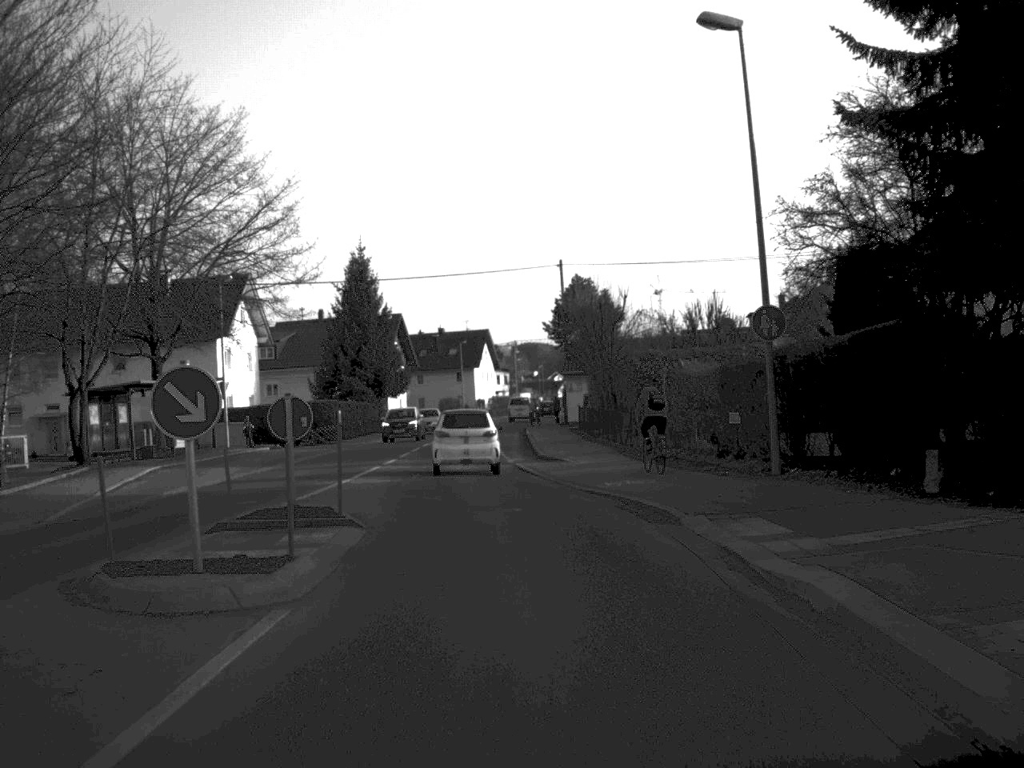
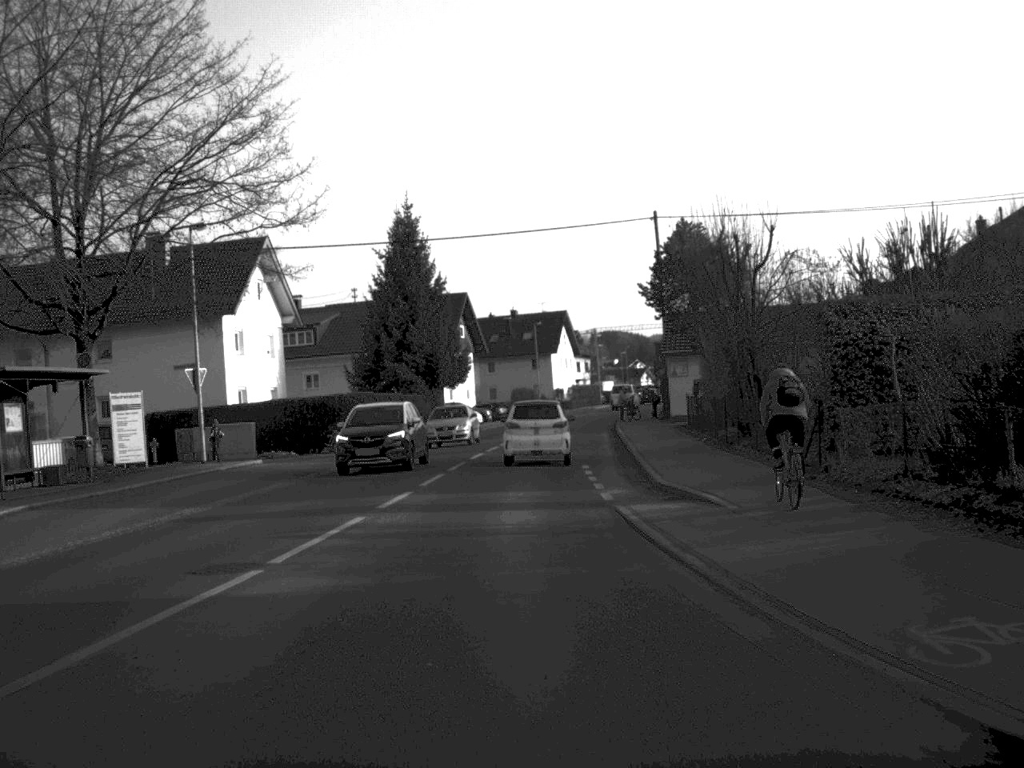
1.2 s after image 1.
(-0.4, +15.3) m; -4°
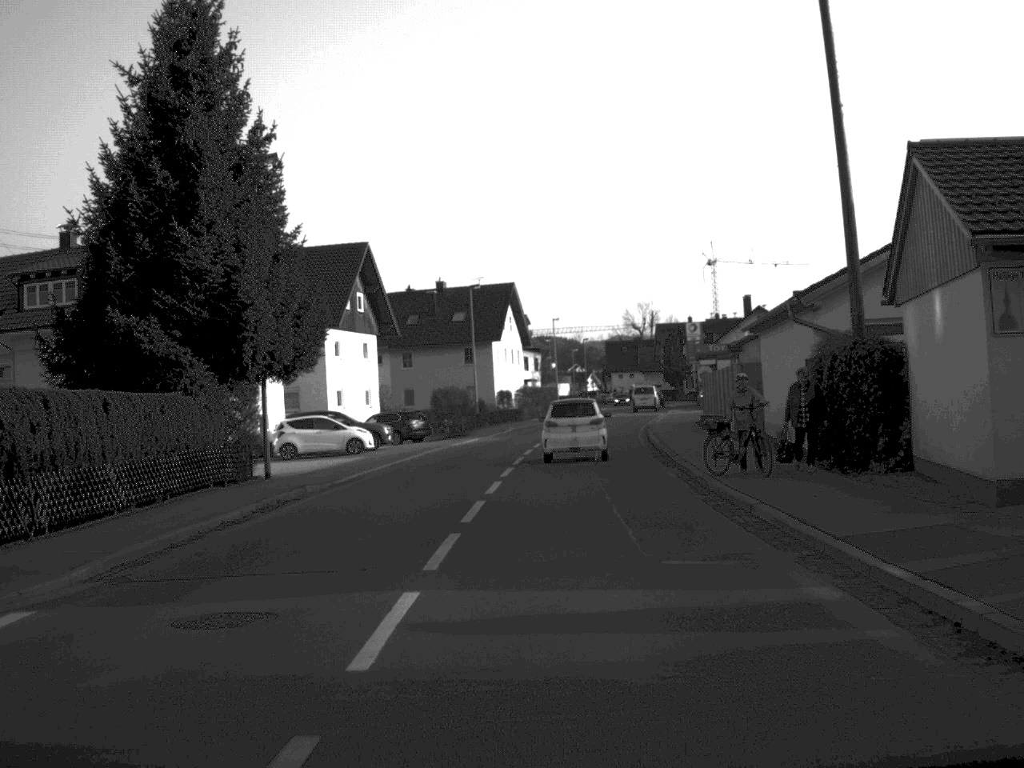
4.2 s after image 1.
(+0.2, +38.2) m; +3°
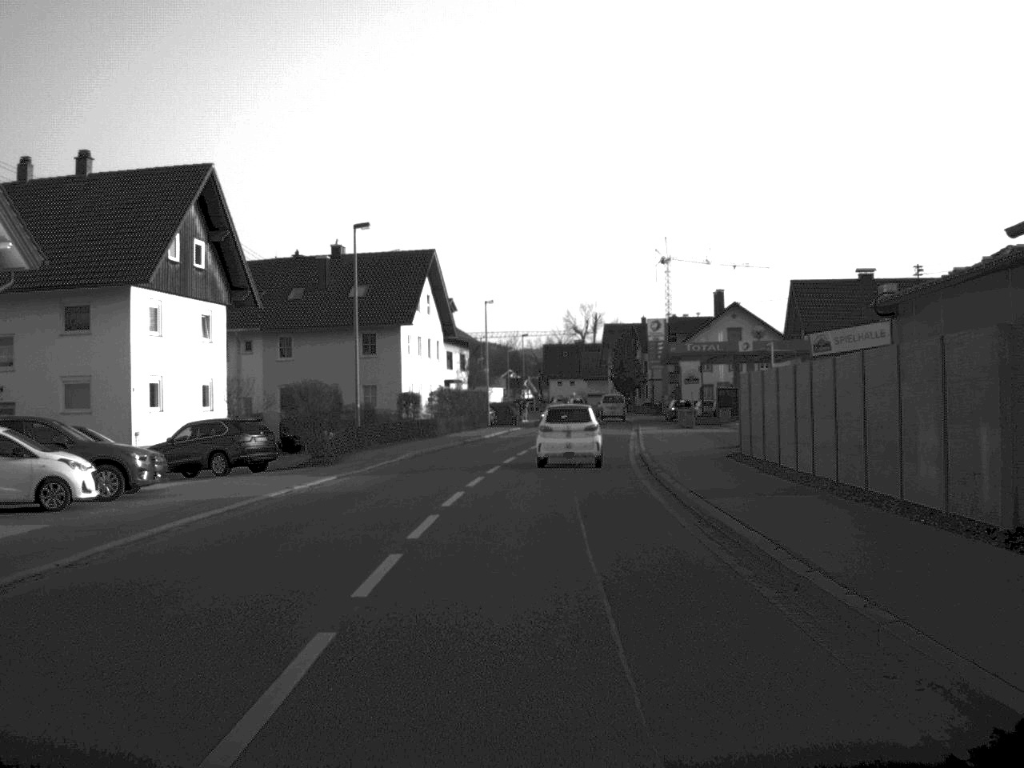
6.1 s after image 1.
(+0.7, +24.4) m; +3°
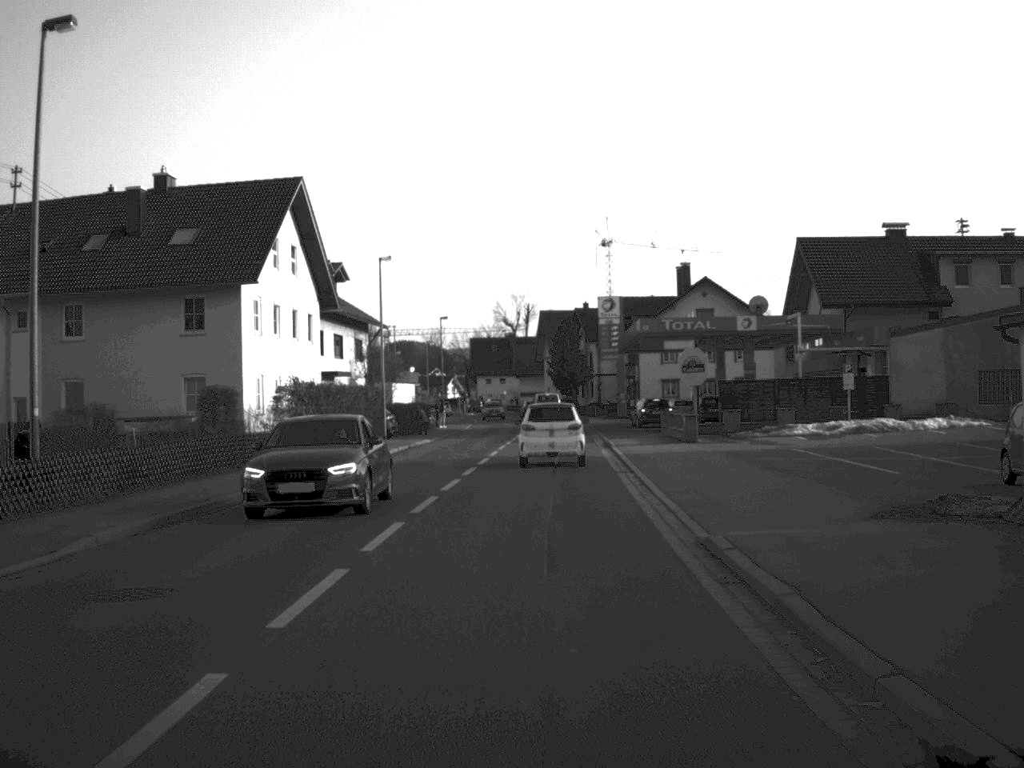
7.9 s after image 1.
(+0.7, +23.5) m; +3°
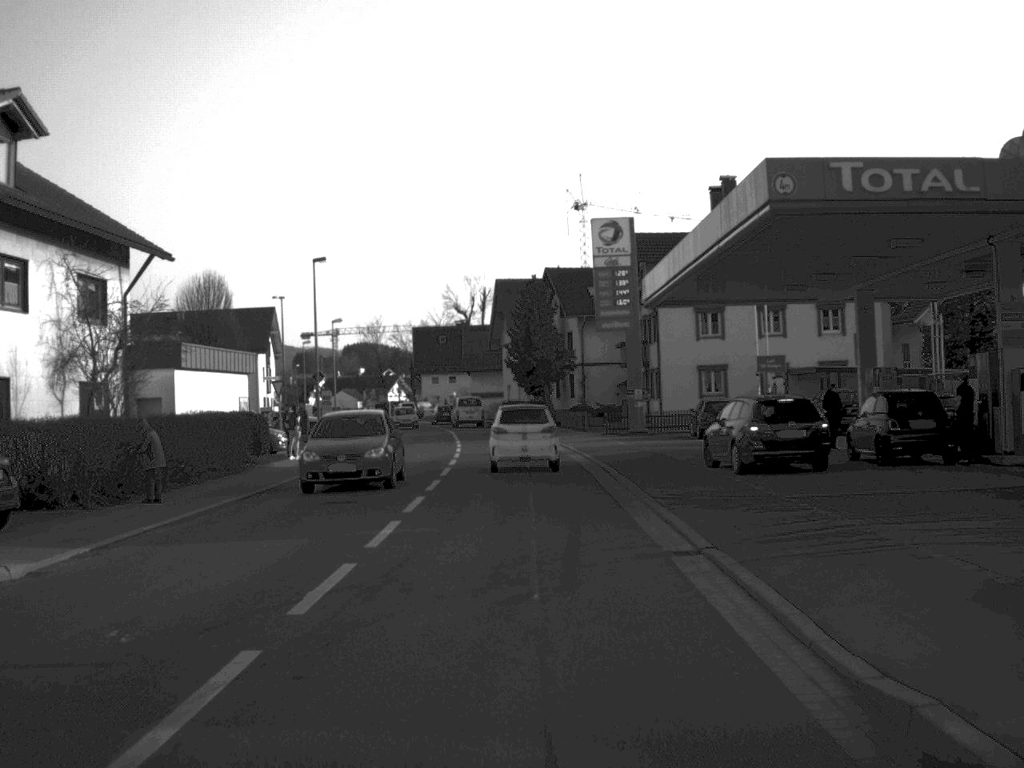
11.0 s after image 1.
(+0.9, +39.4) m; +2°
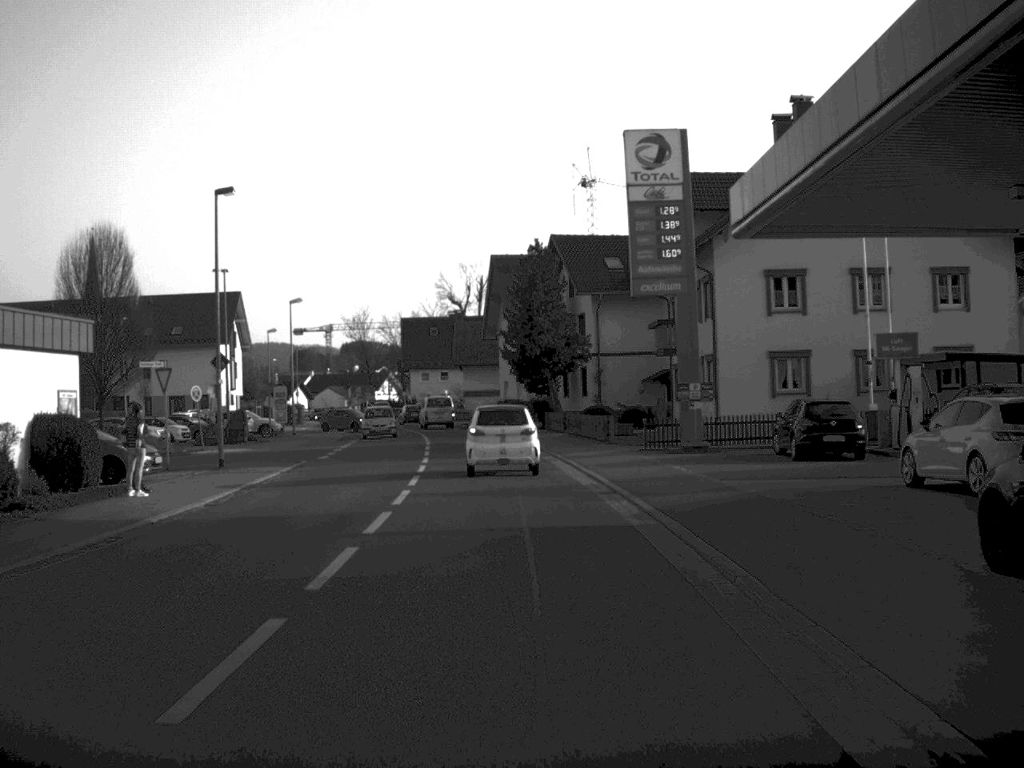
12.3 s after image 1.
(0.0, +16.6) m; 0°
